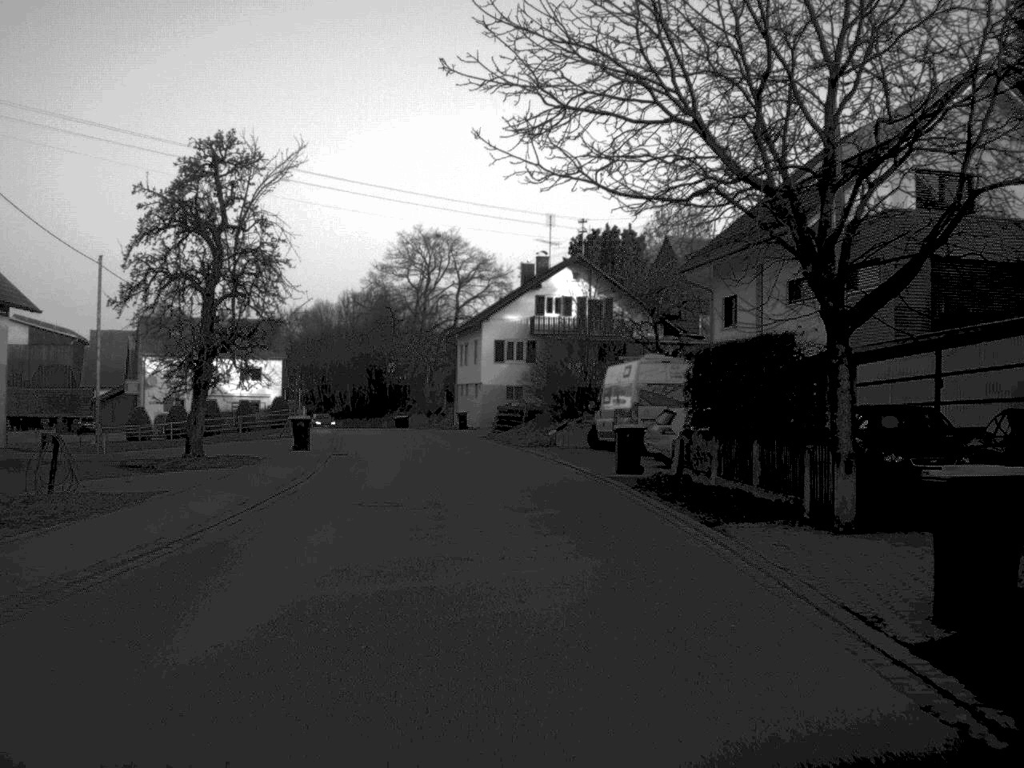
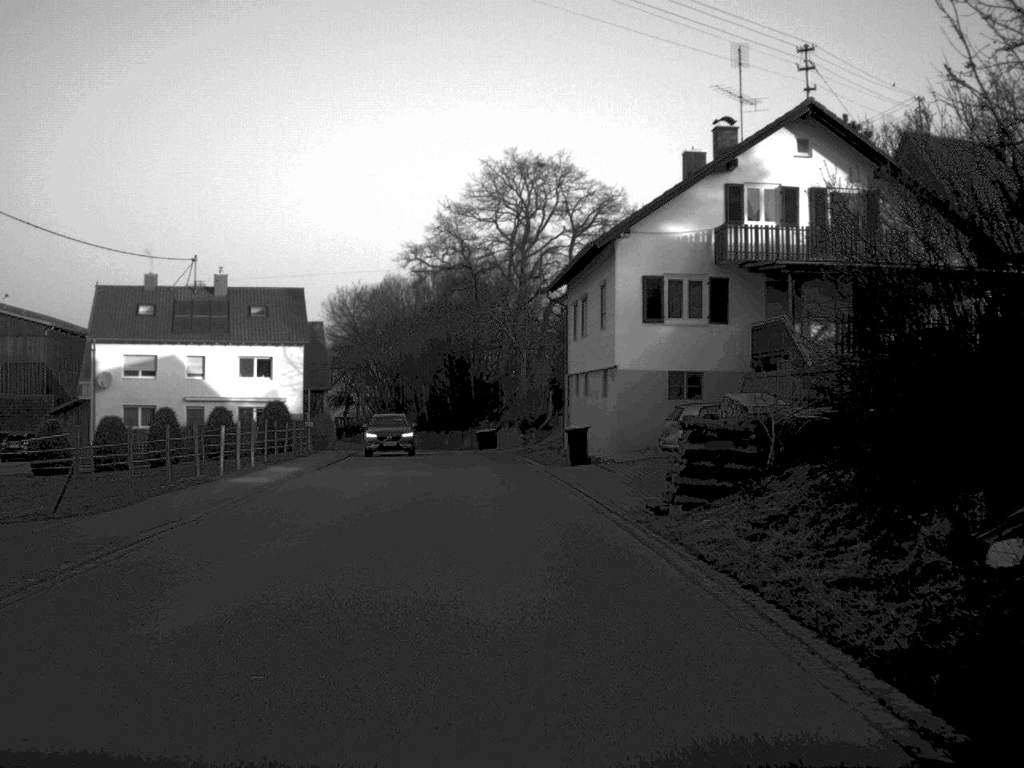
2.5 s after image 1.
(-1.5, +37.1) m; -5°
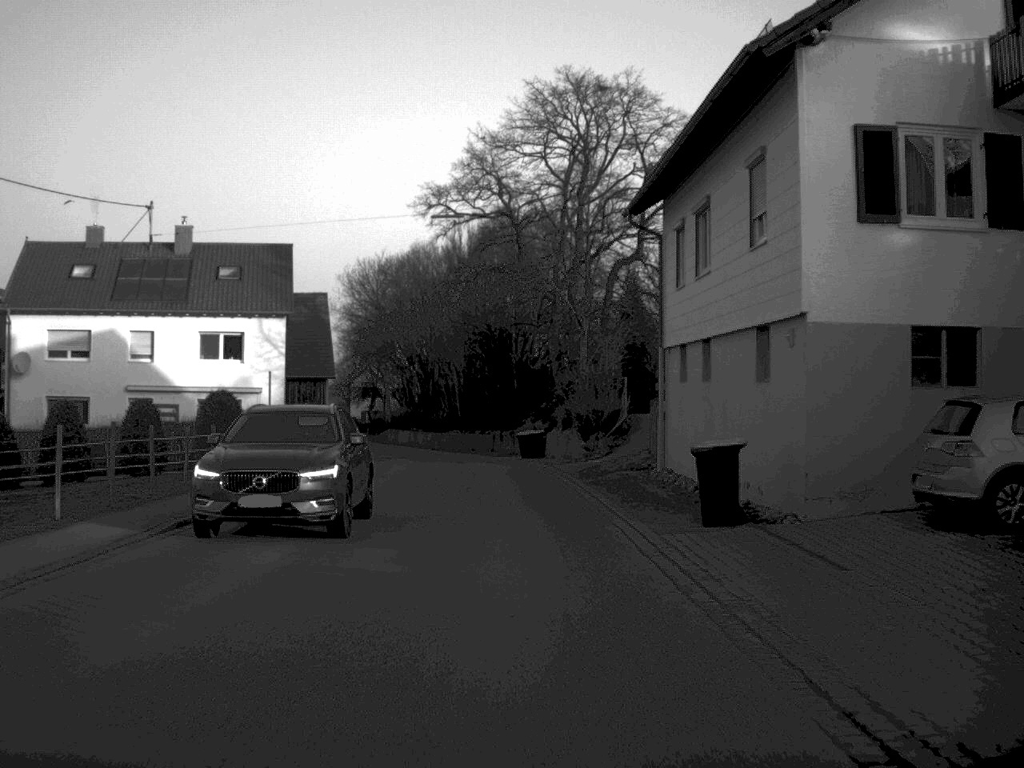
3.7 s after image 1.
(-0.3, +18.1) m; -2°
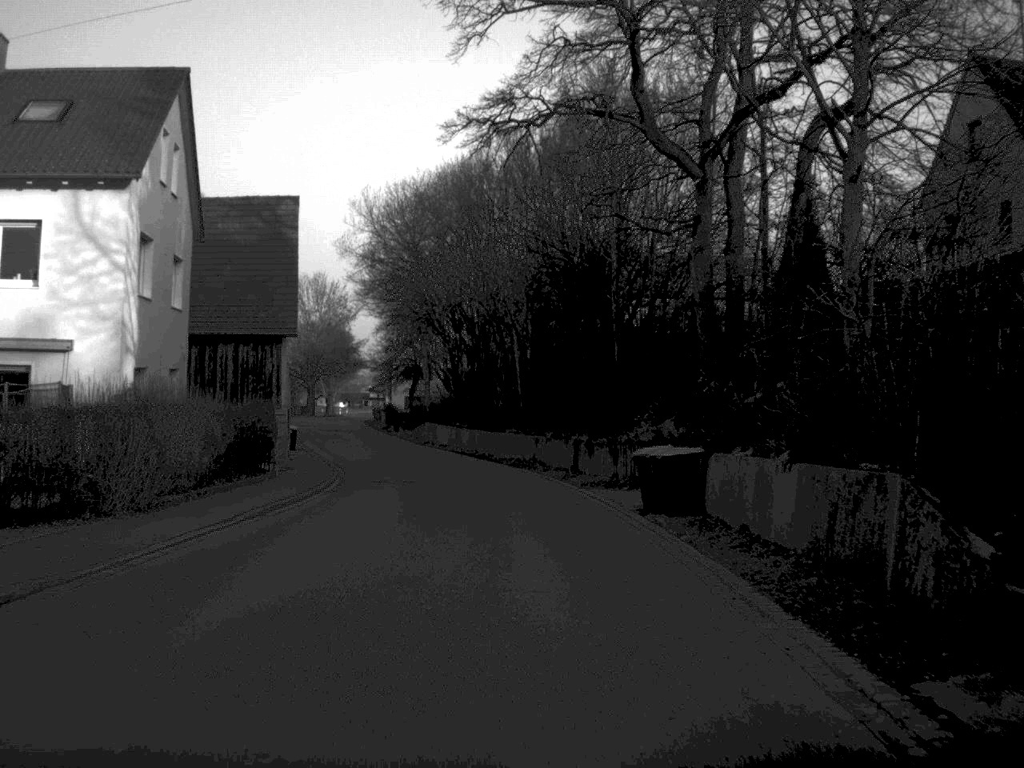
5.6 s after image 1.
(-0.8, +28.8) m; -3°
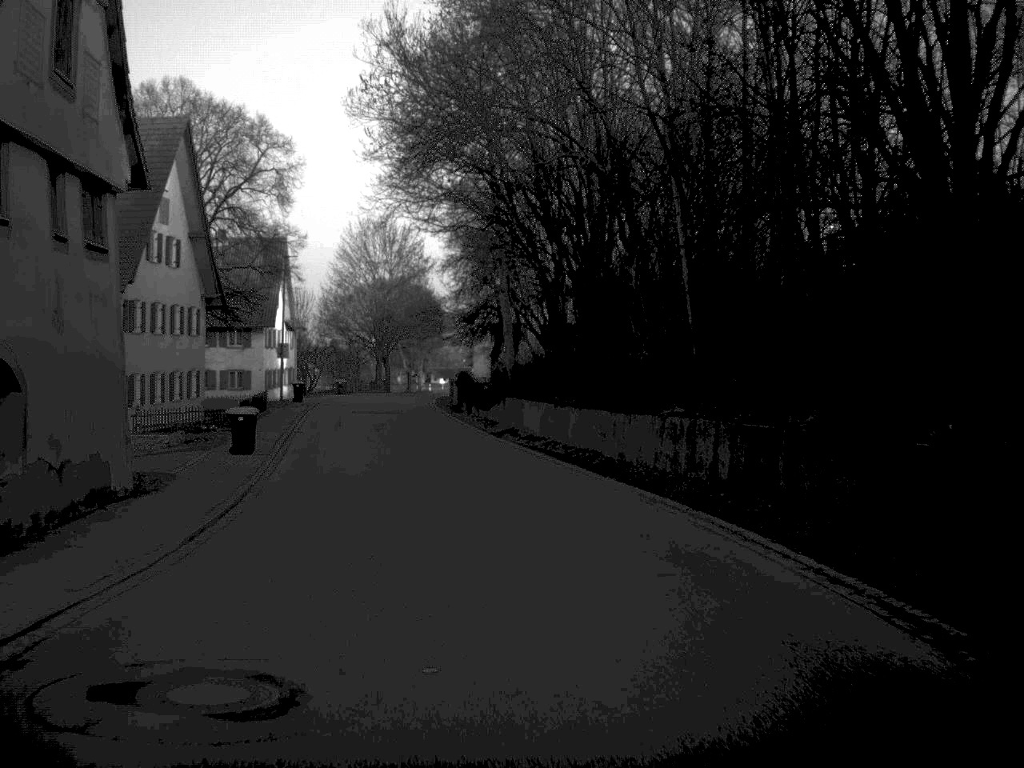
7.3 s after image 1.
(-1.1, +27.8) m; -5°
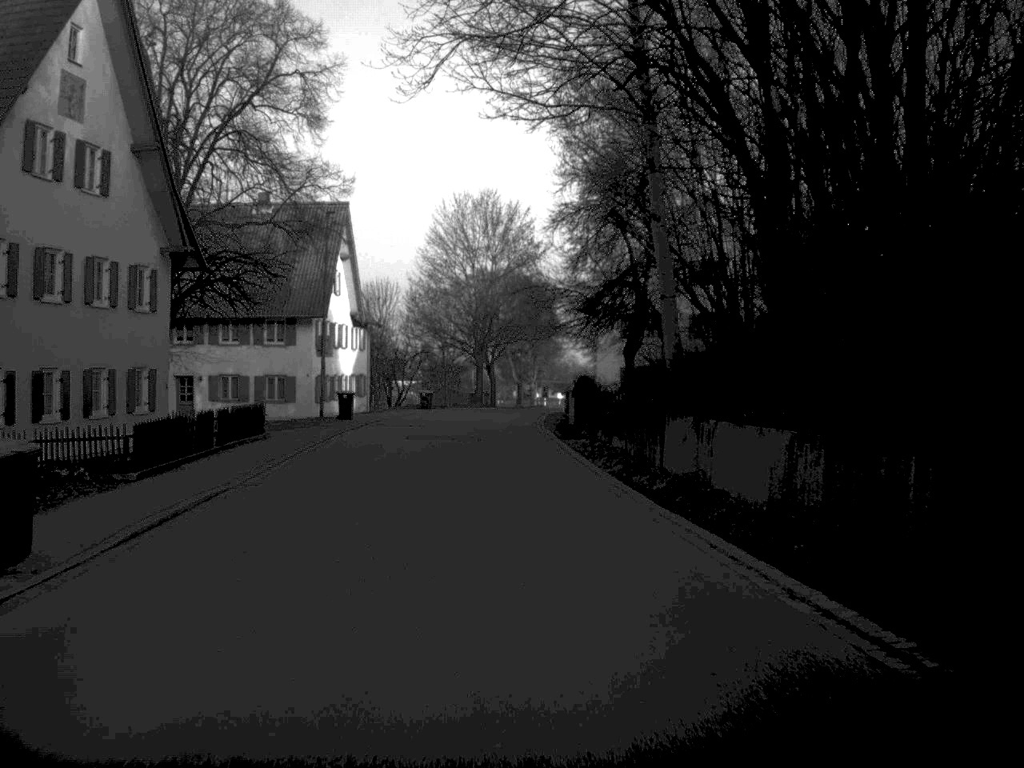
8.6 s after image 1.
(-0.9, +20.6) m; -5°
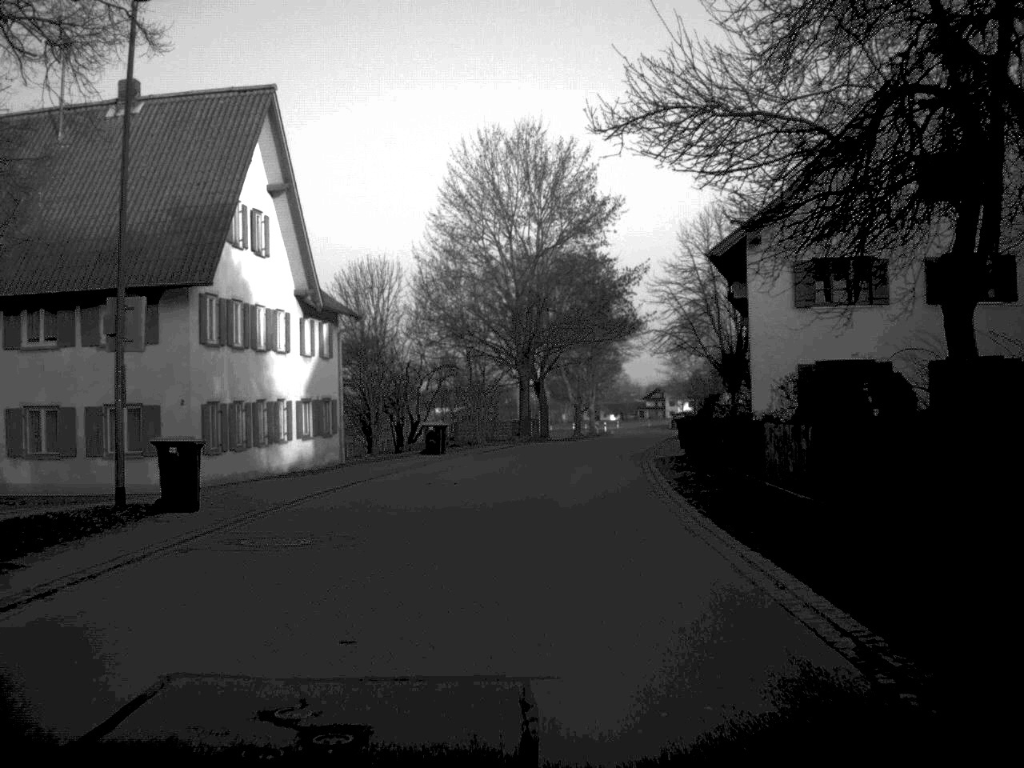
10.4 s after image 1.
(-0.9, +29.2) m; -2°
